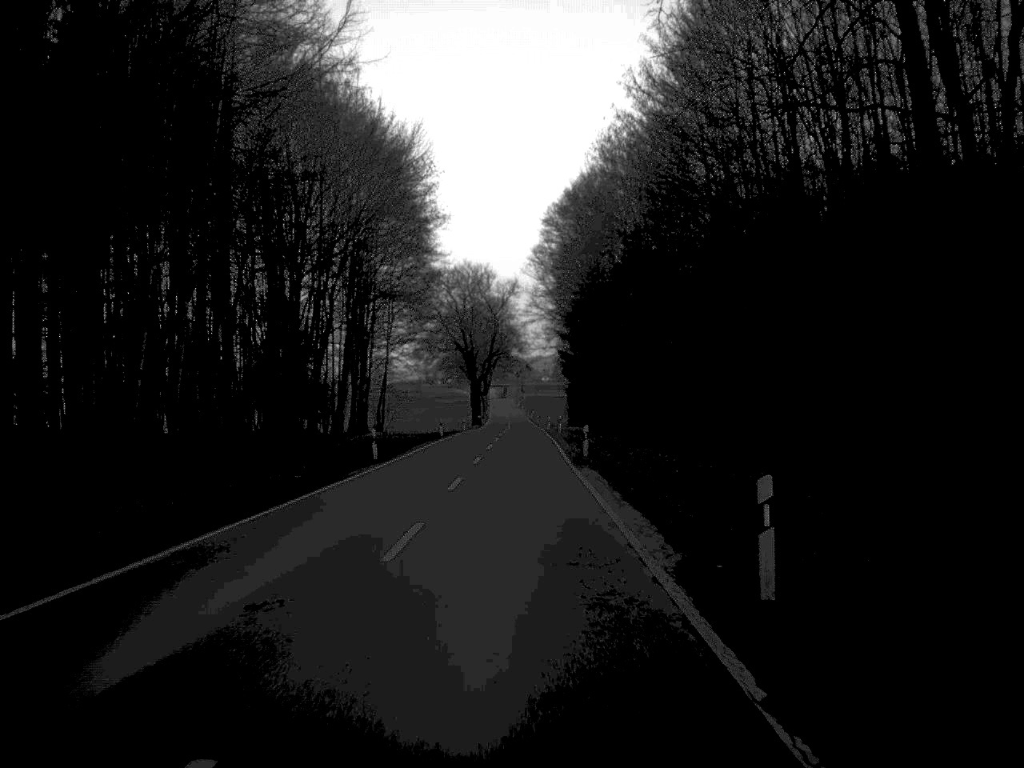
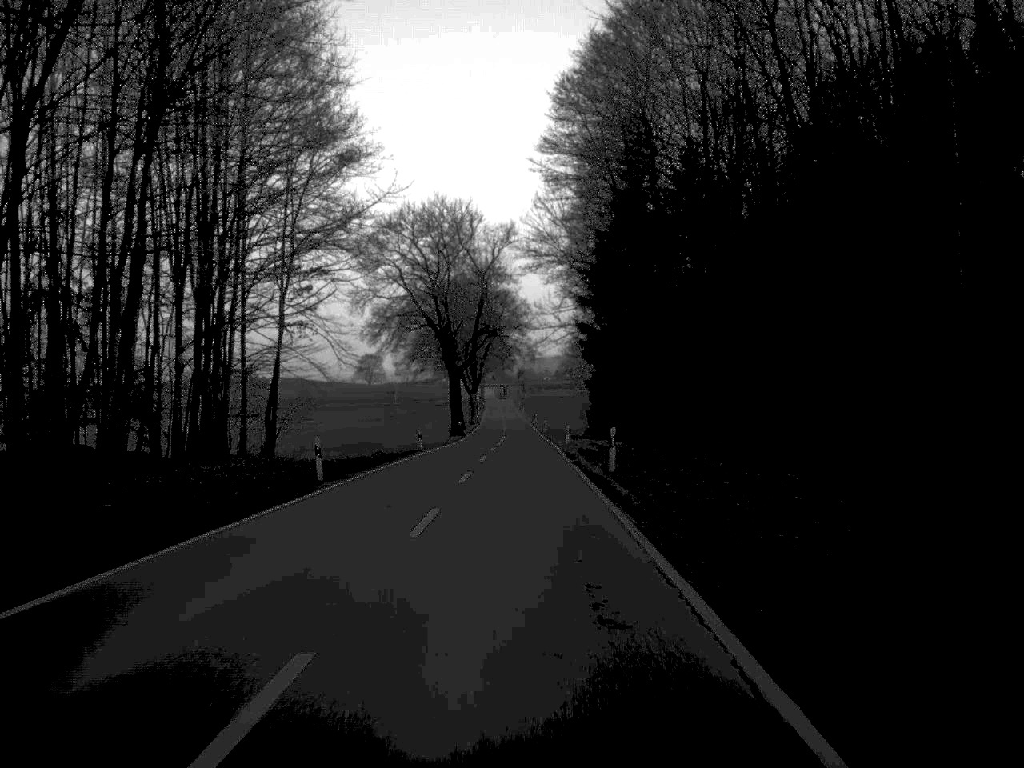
(0.0, +44.3) m; 0°
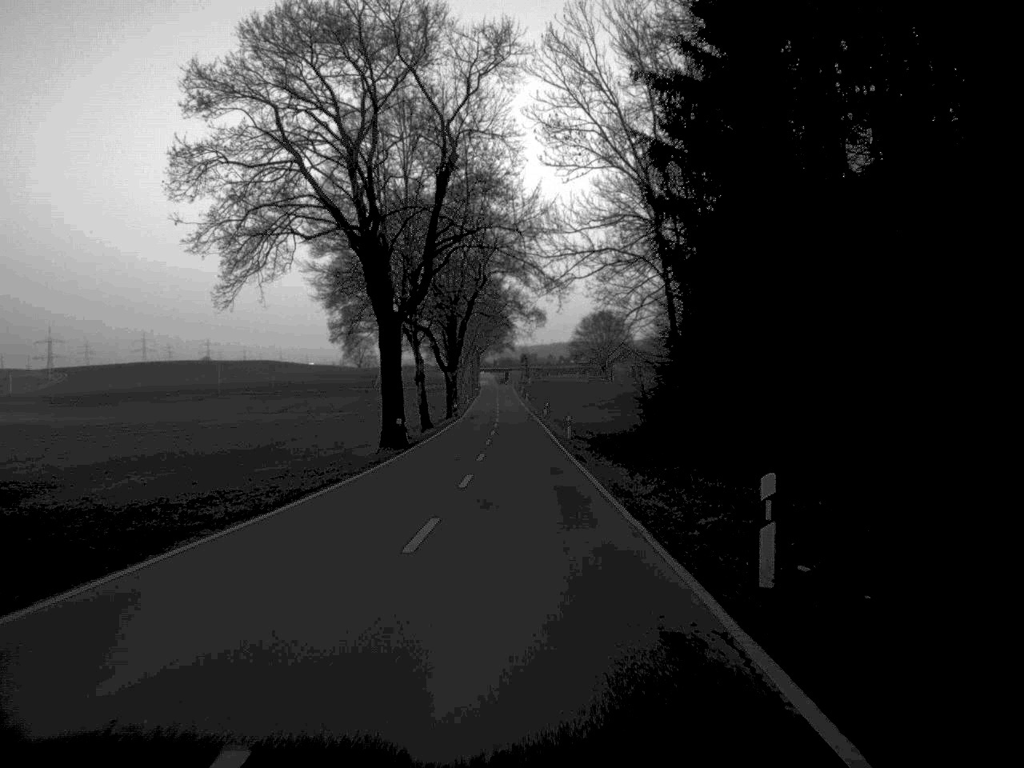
(-0.1, +49.0) m; 0°
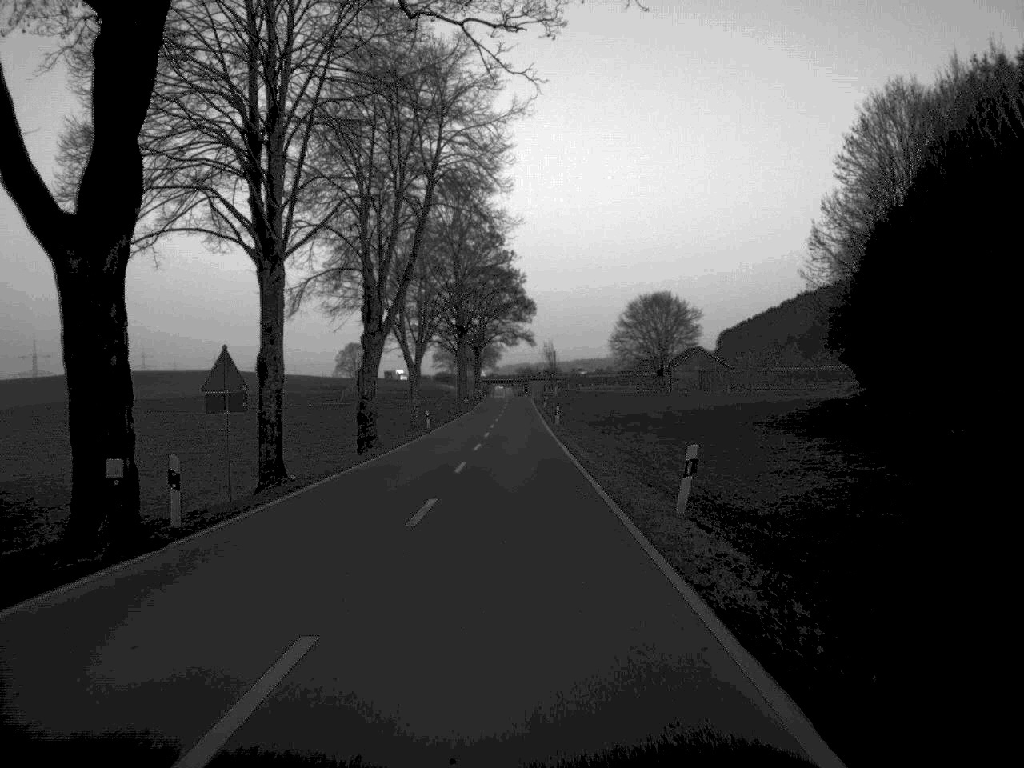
(-0.4, +79.8) m; -1°
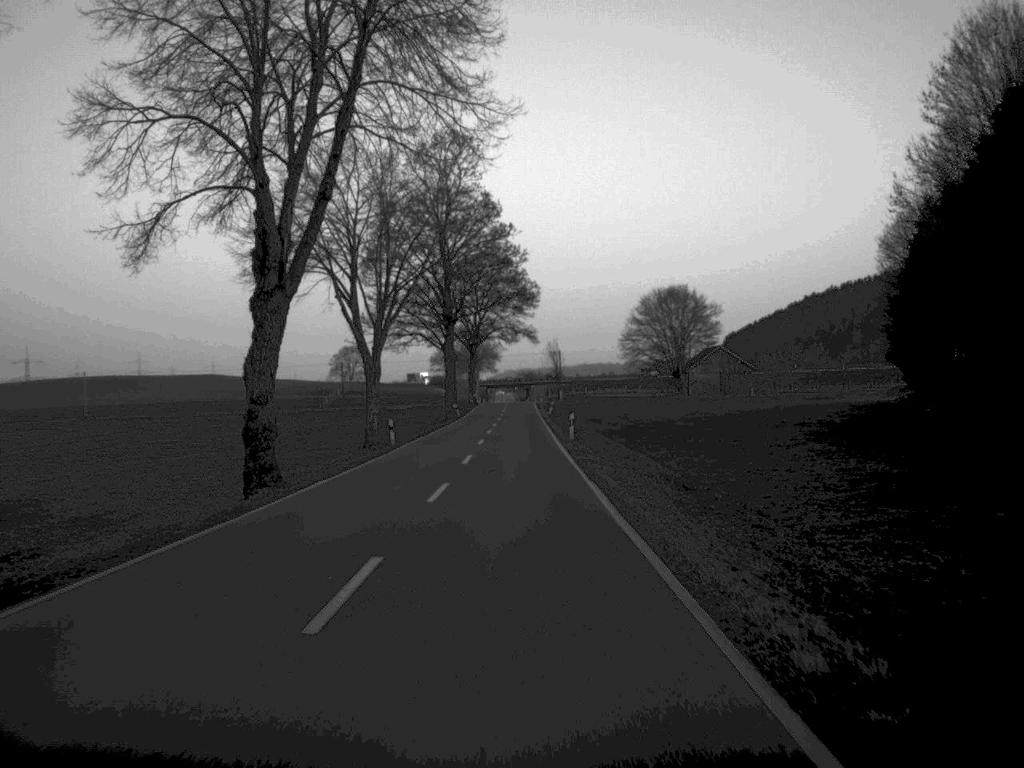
(0.0, +18.9) m; 0°
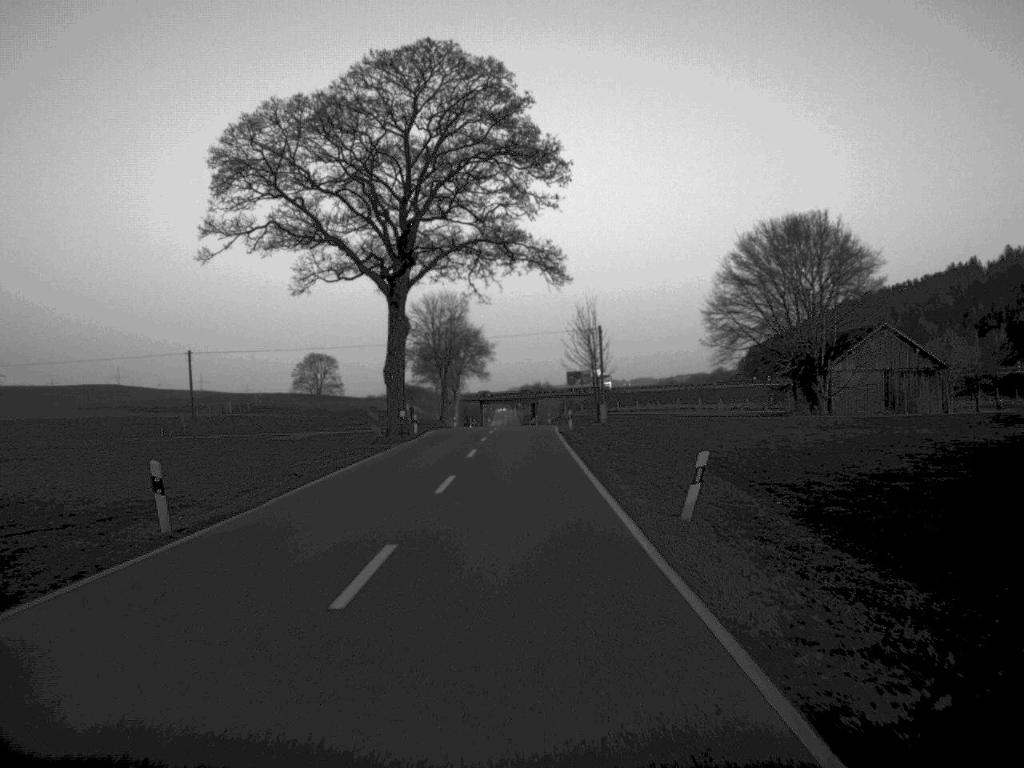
(-0.3, +81.3) m; 0°
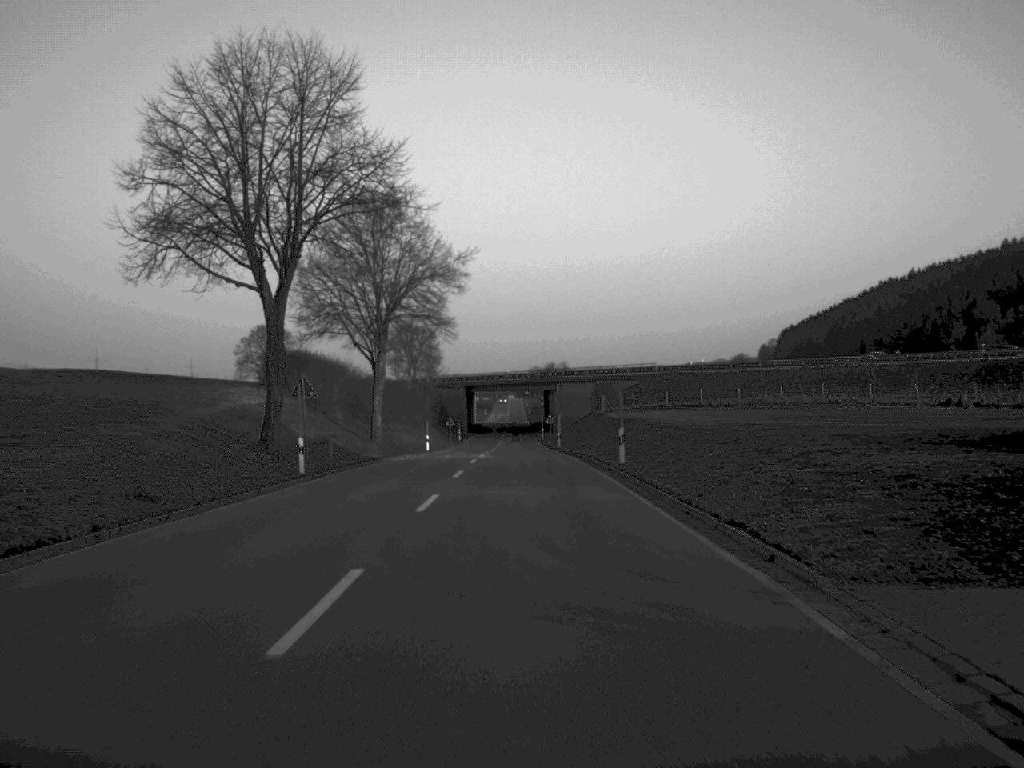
(-0.3, +83.5) m; 0°
